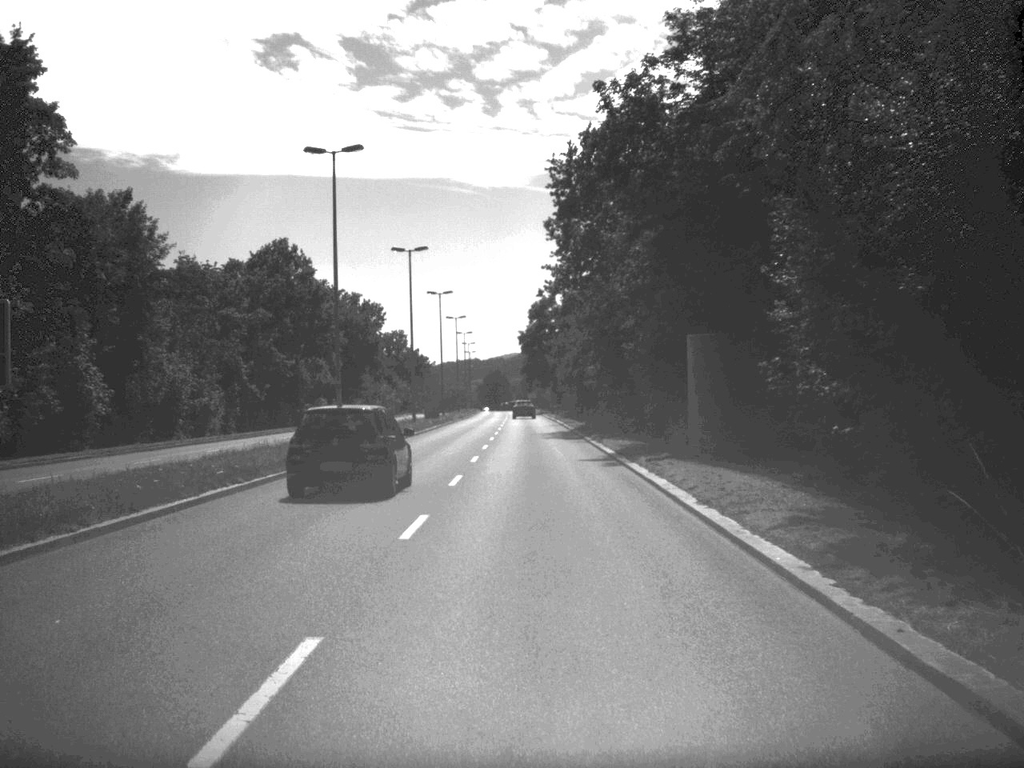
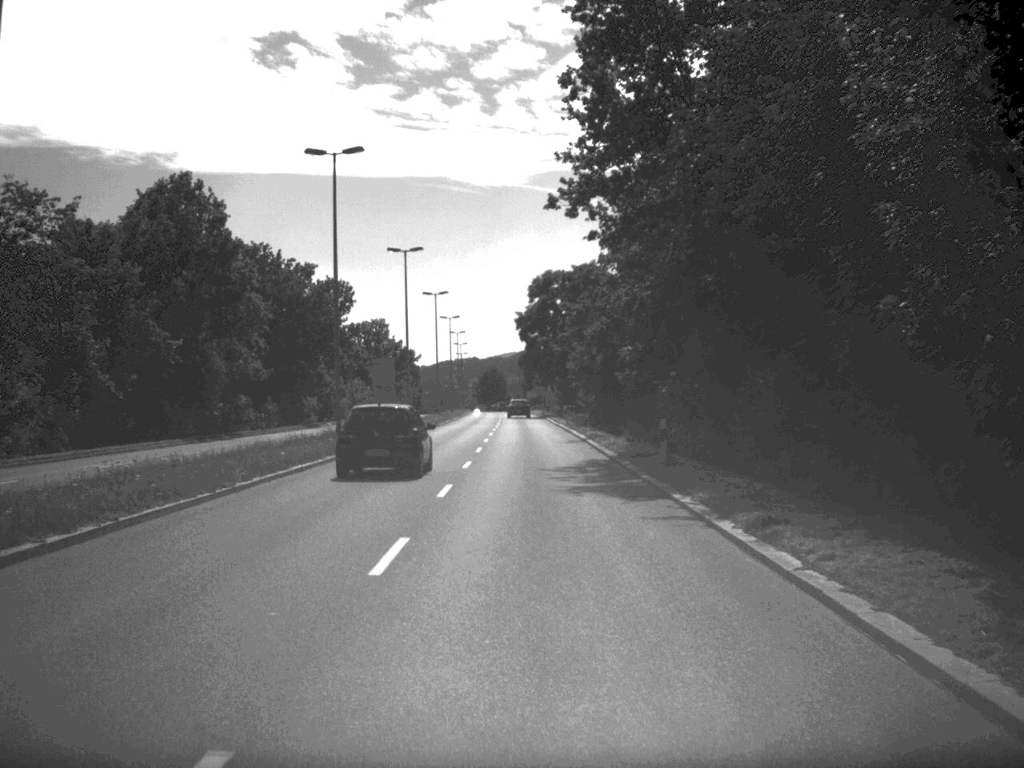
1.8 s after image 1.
(0.0, +29.1) m; 0°
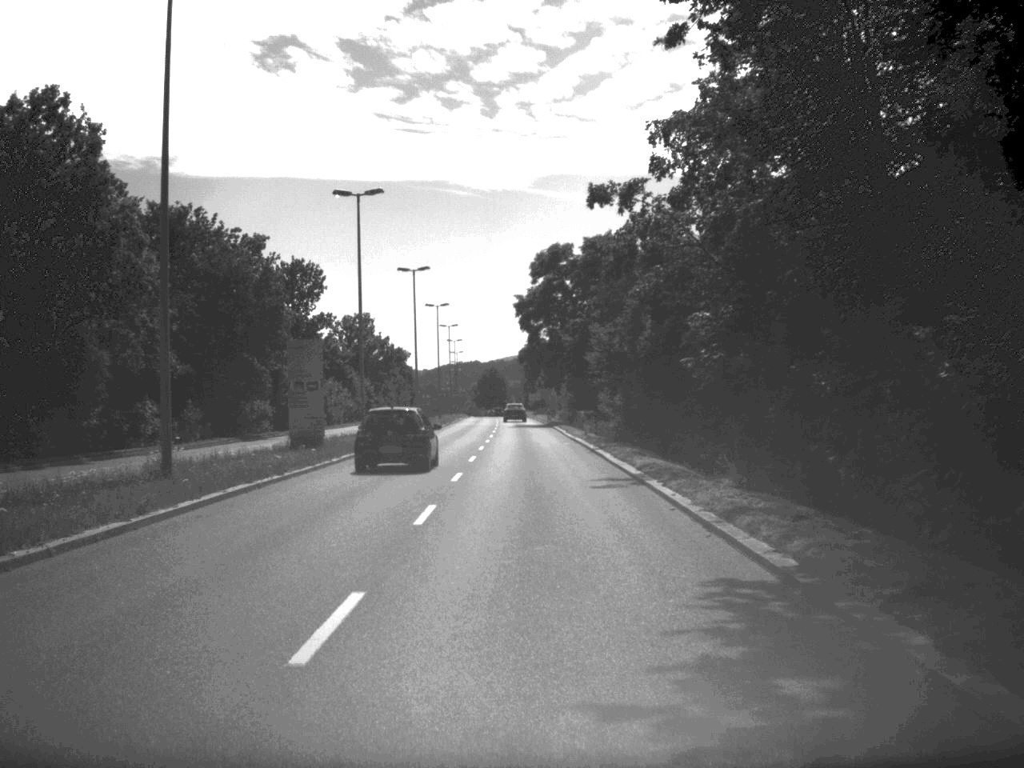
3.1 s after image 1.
(0.0, +21.5) m; 0°
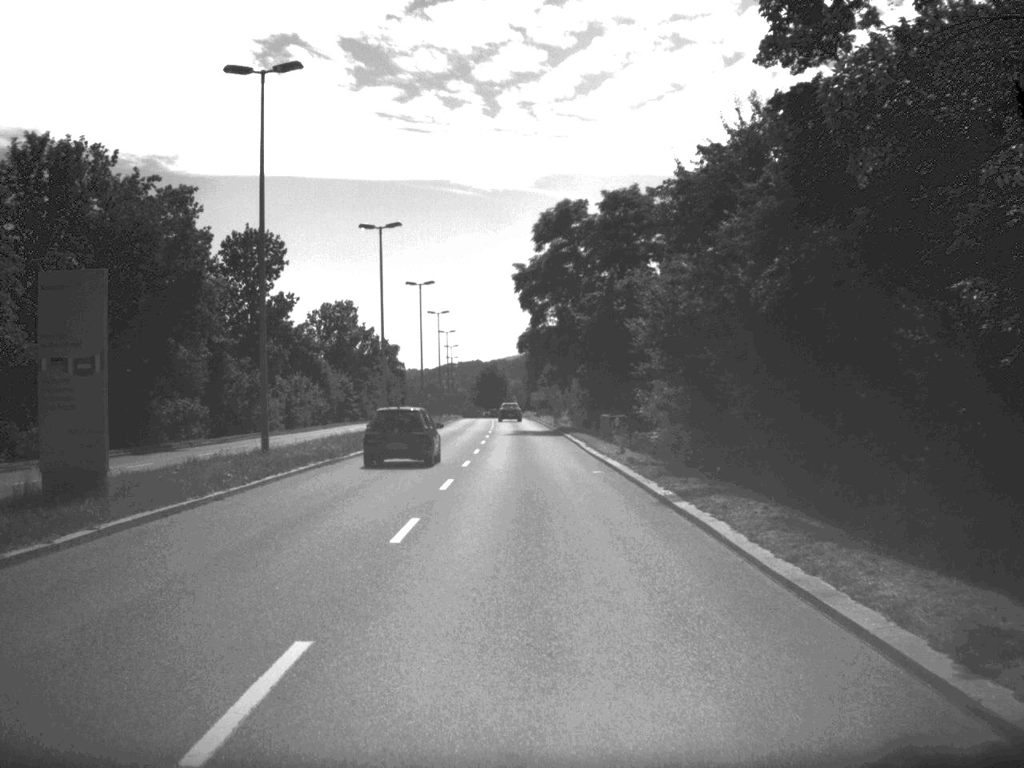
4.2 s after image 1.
(0.0, +19.8) m; 0°
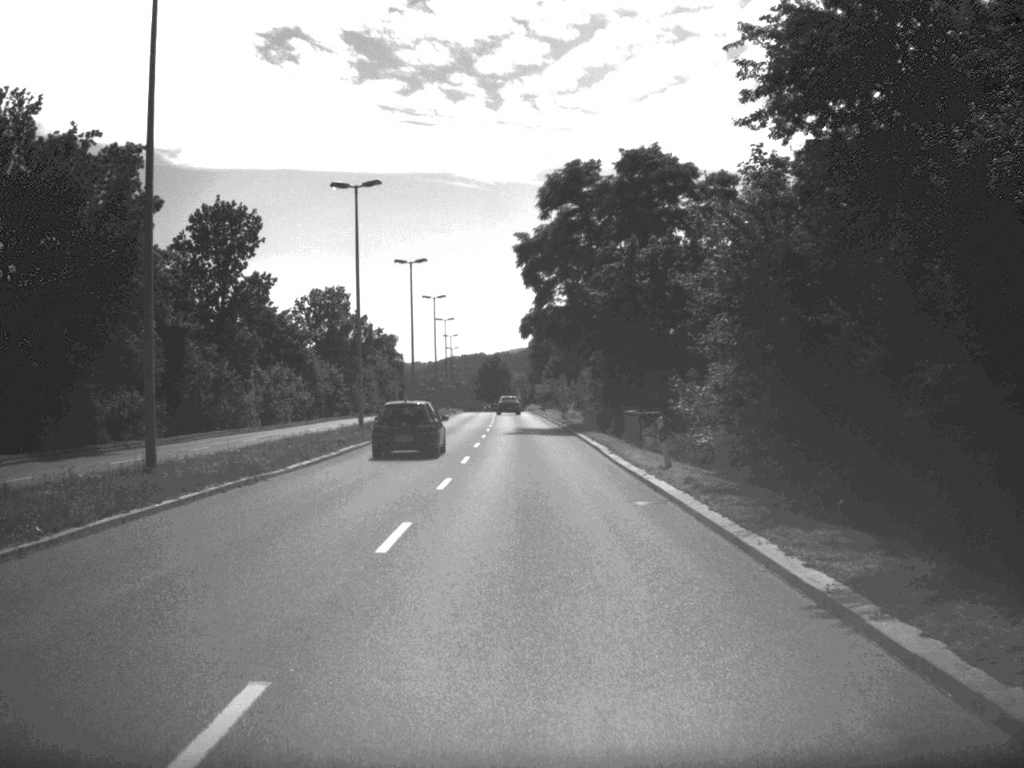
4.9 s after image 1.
(0.0, +10.2) m; 0°
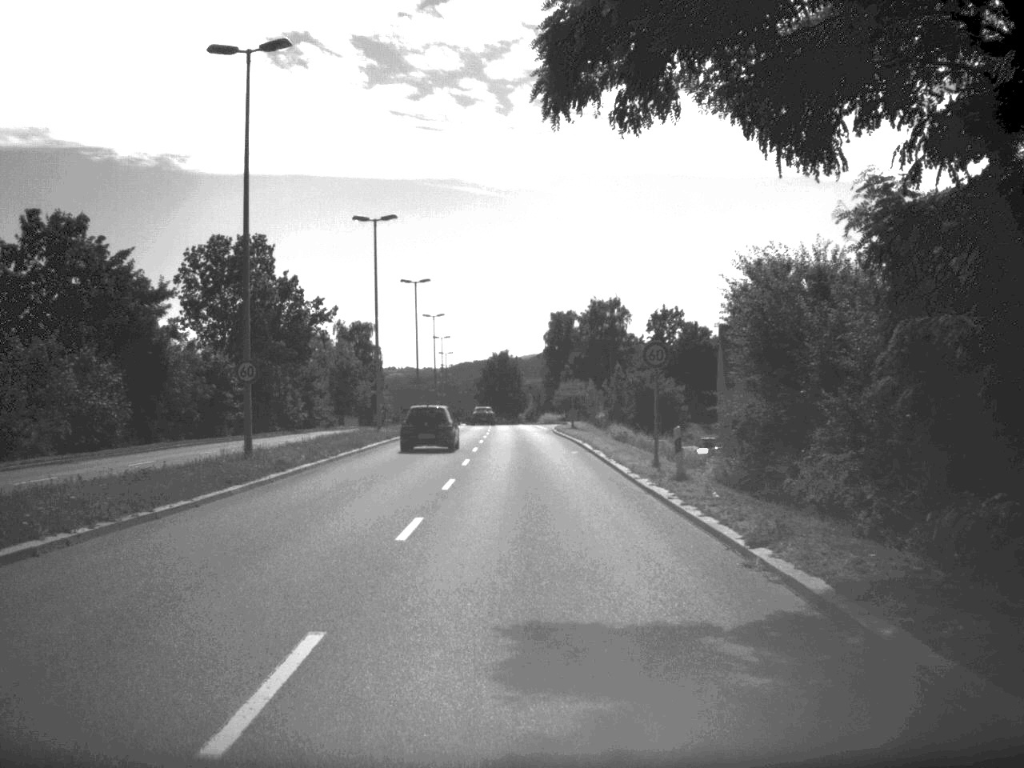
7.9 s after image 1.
(-0.4, +51.2) m; -1°
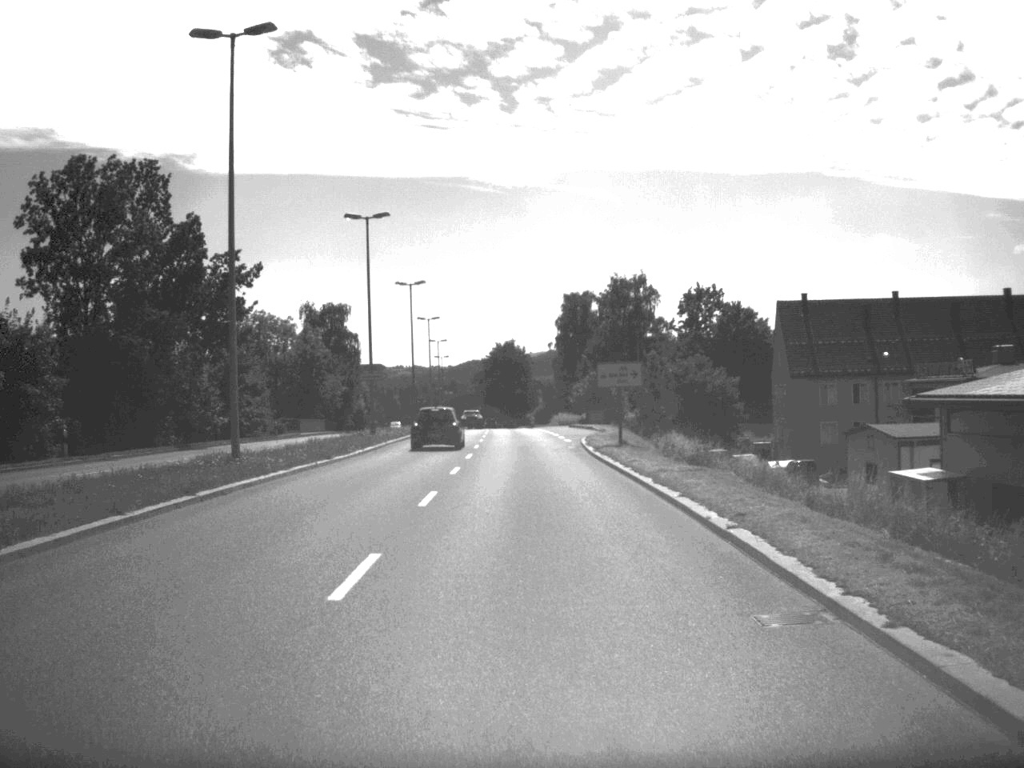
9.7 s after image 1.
(-0.2, +30.9) m; -1°
